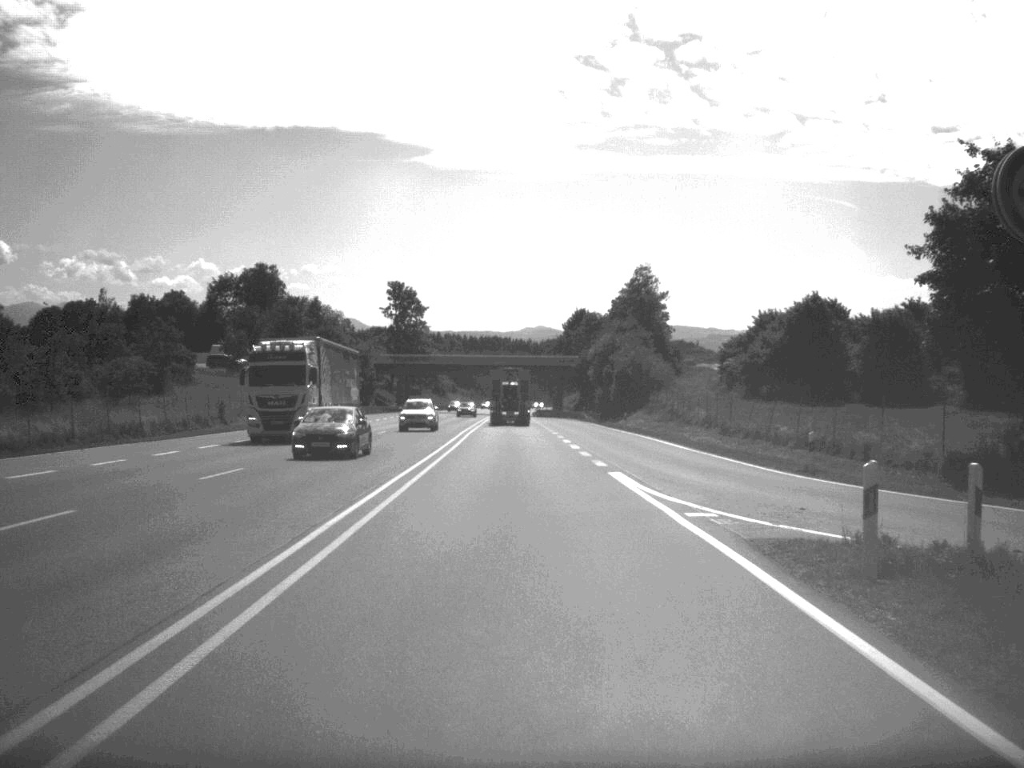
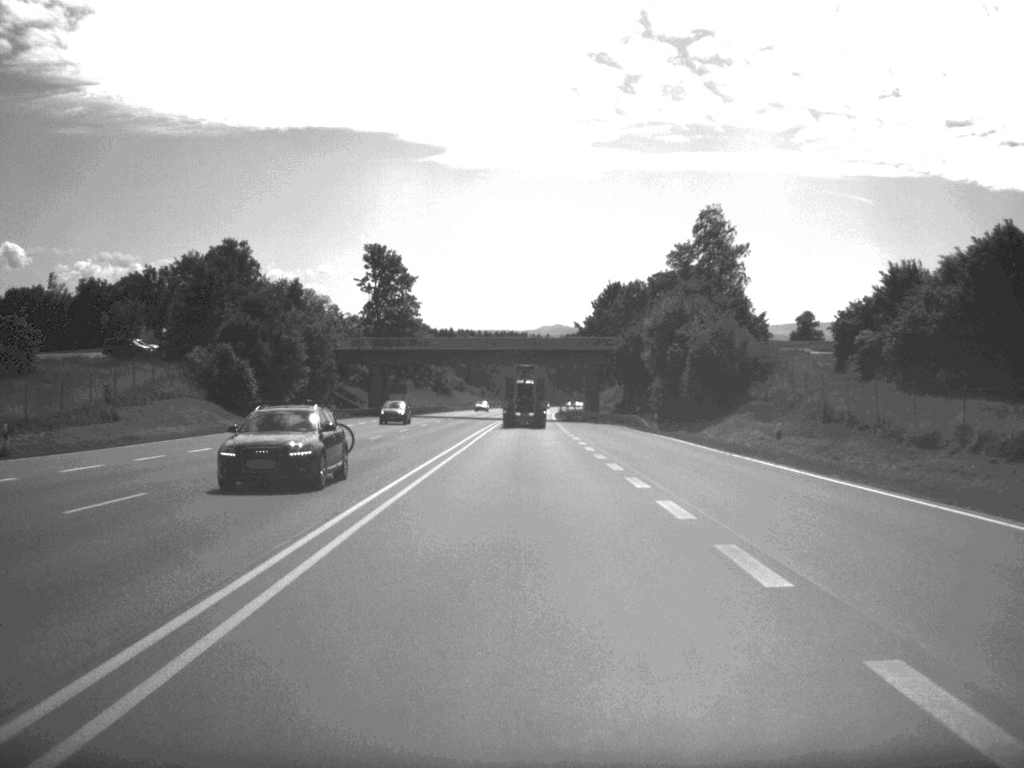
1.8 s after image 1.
(-0.4, +43.5) m; -1°
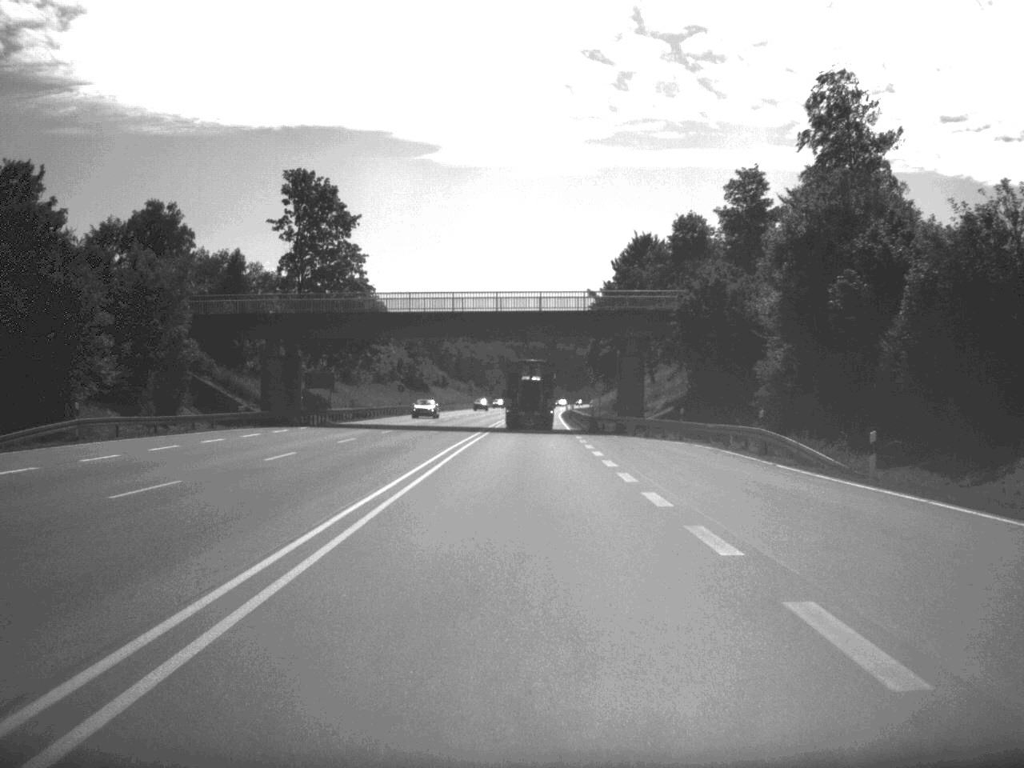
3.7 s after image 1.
(0.0, +45.0) m; 0°
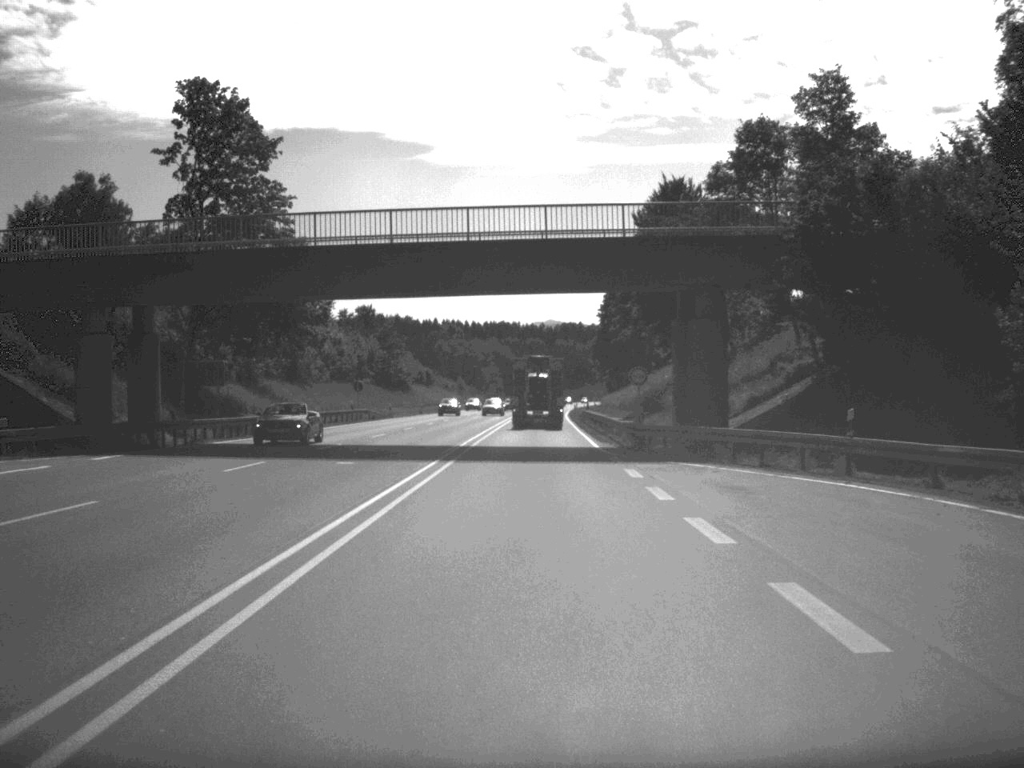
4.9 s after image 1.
(0.0, +28.5) m; 0°
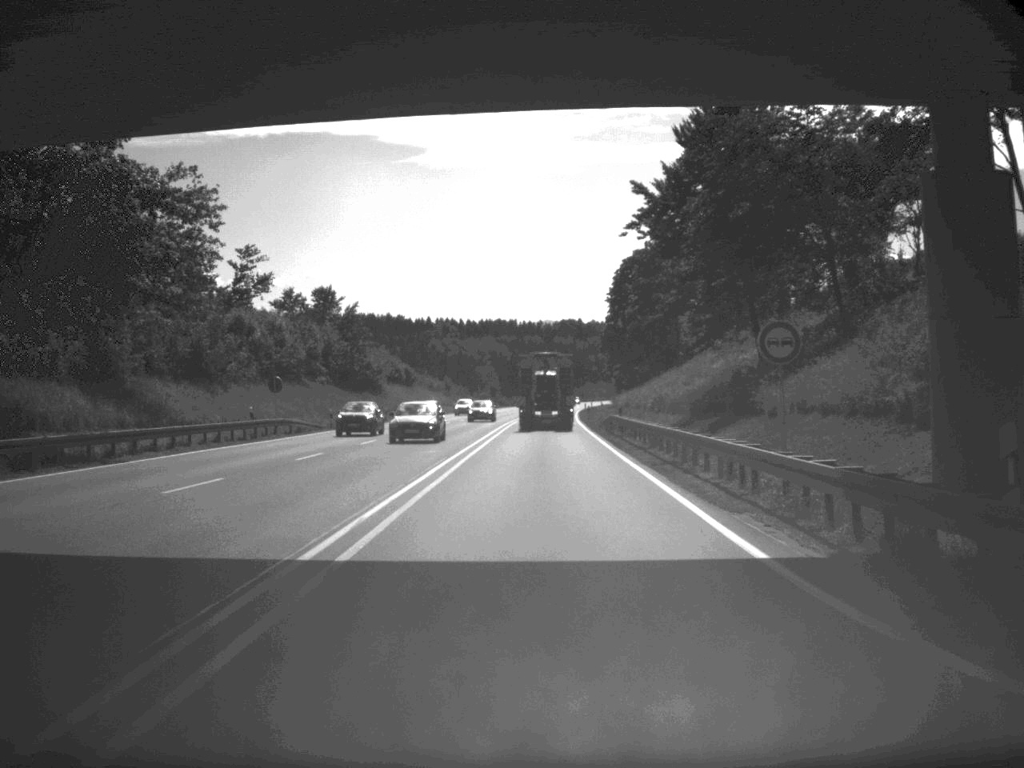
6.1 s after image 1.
(0.0, +28.6) m; 0°
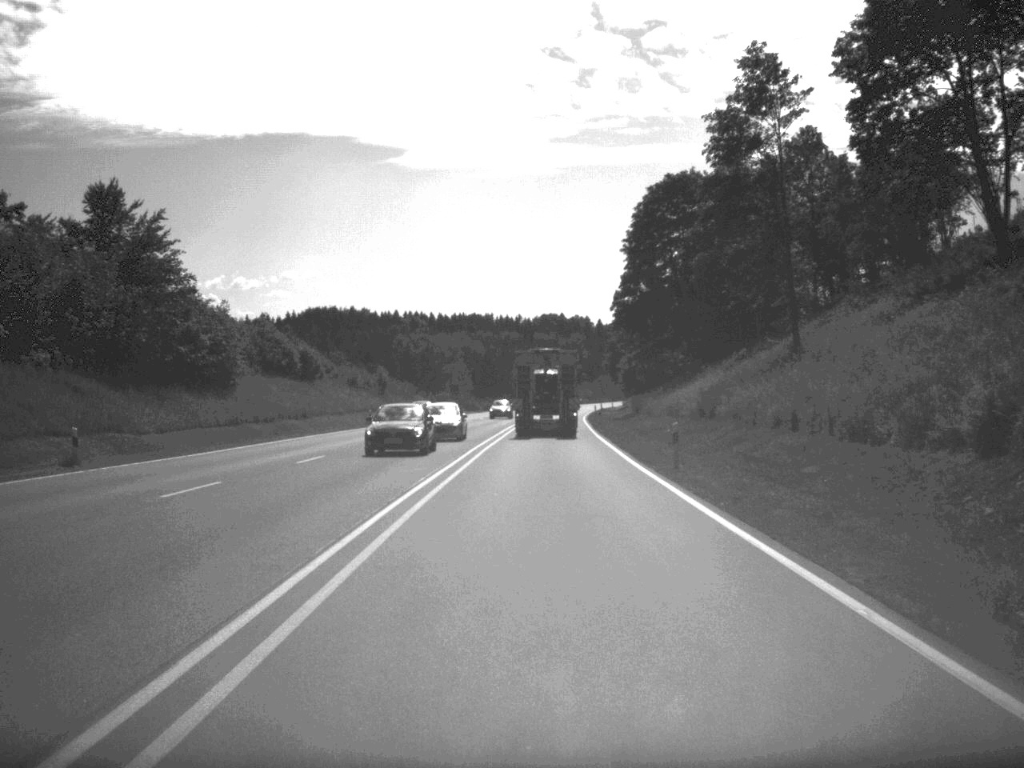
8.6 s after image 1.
(+0.3, +59.4) m; +1°
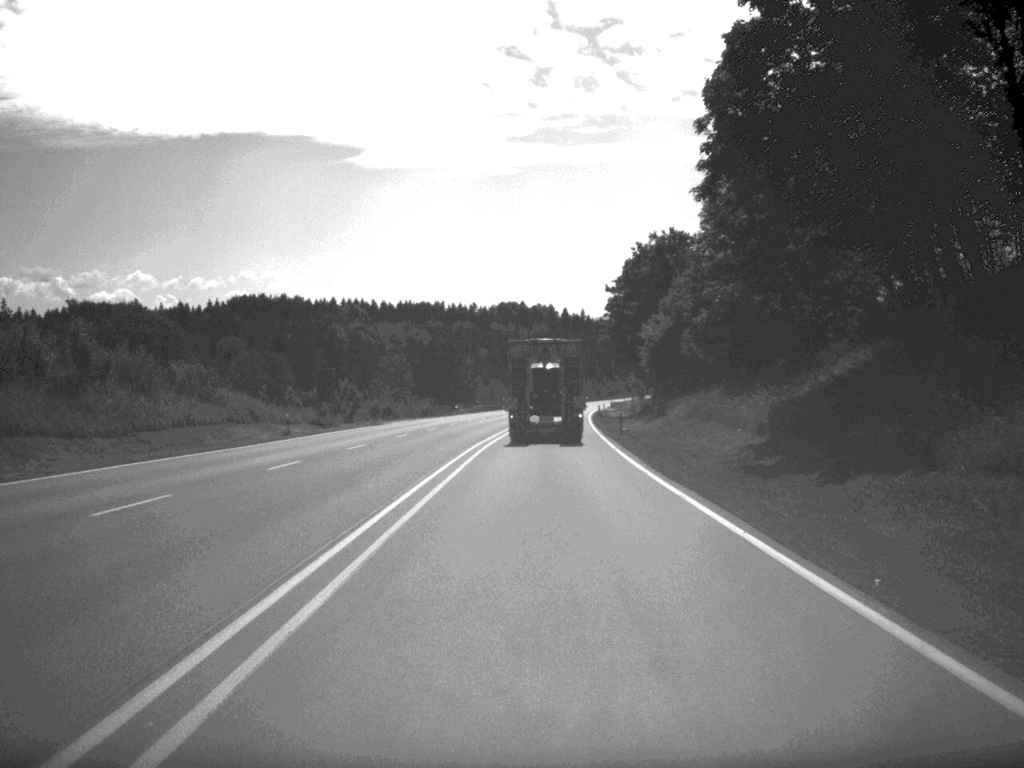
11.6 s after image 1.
(+1.0, +73.8) m; +2°
